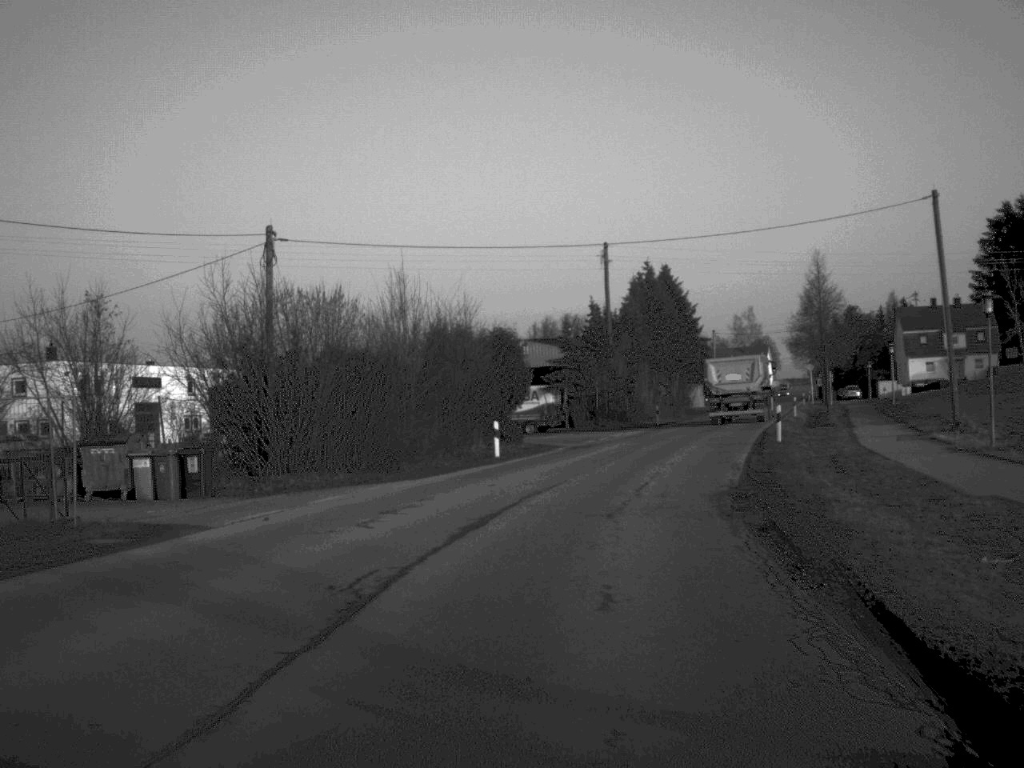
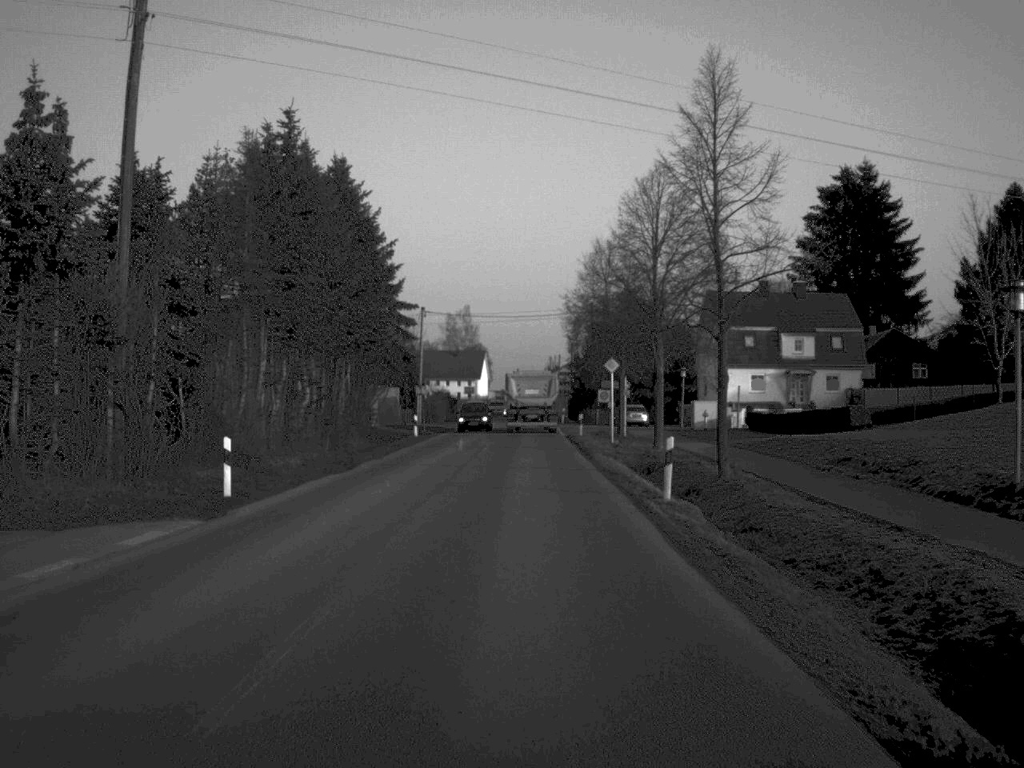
(+6.7, +45.9) m; +13°
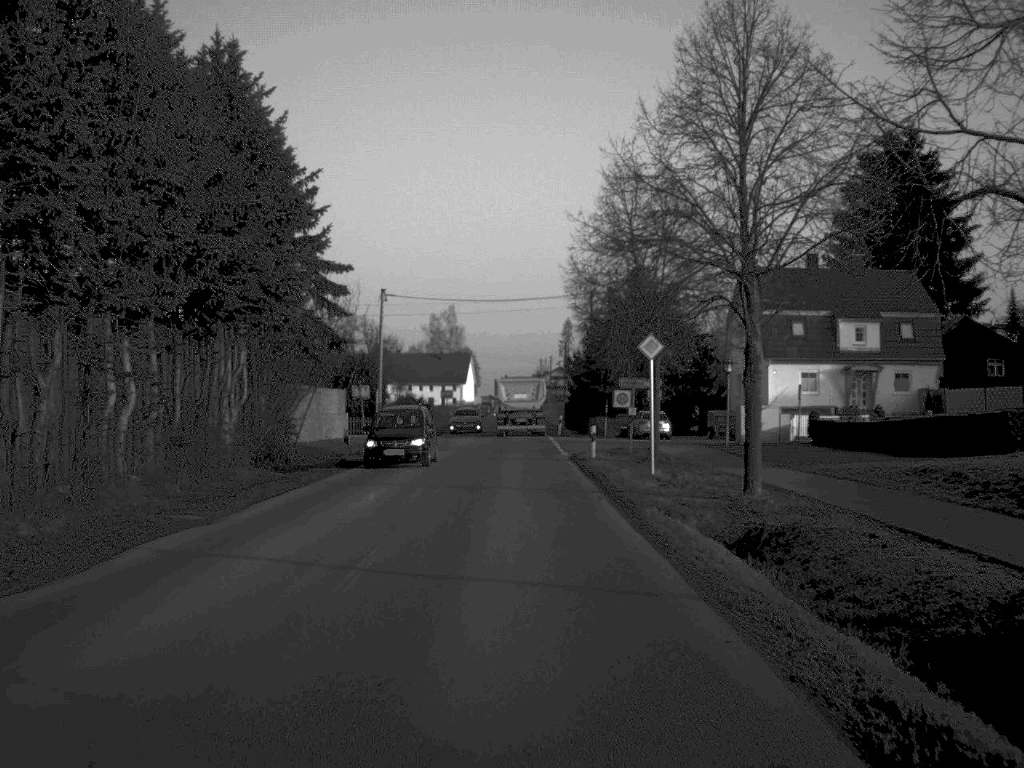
(+0.1, +18.3) m; 0°
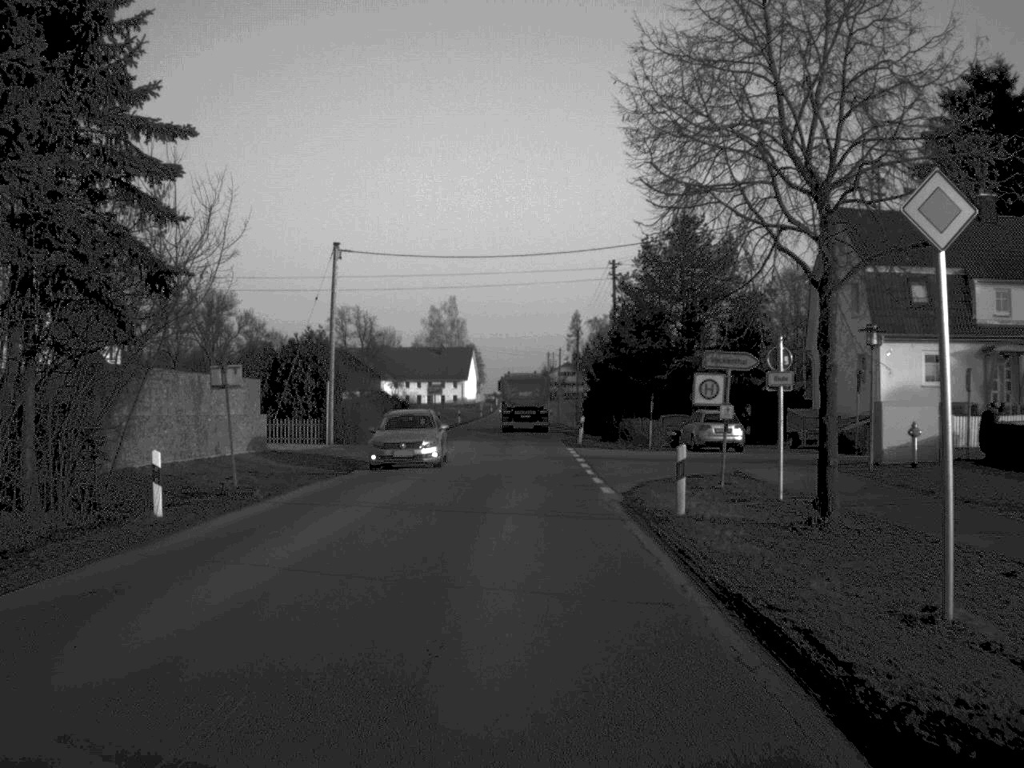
(-0.1, +19.7) m; 0°
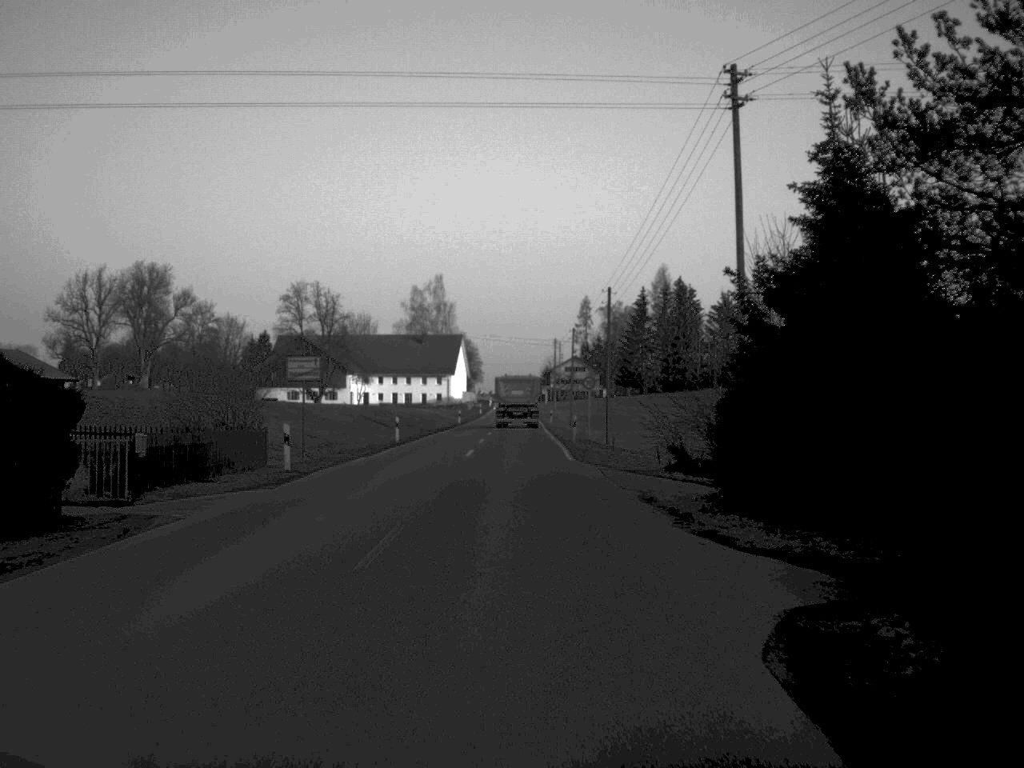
(+0.1, +47.9) m; 0°
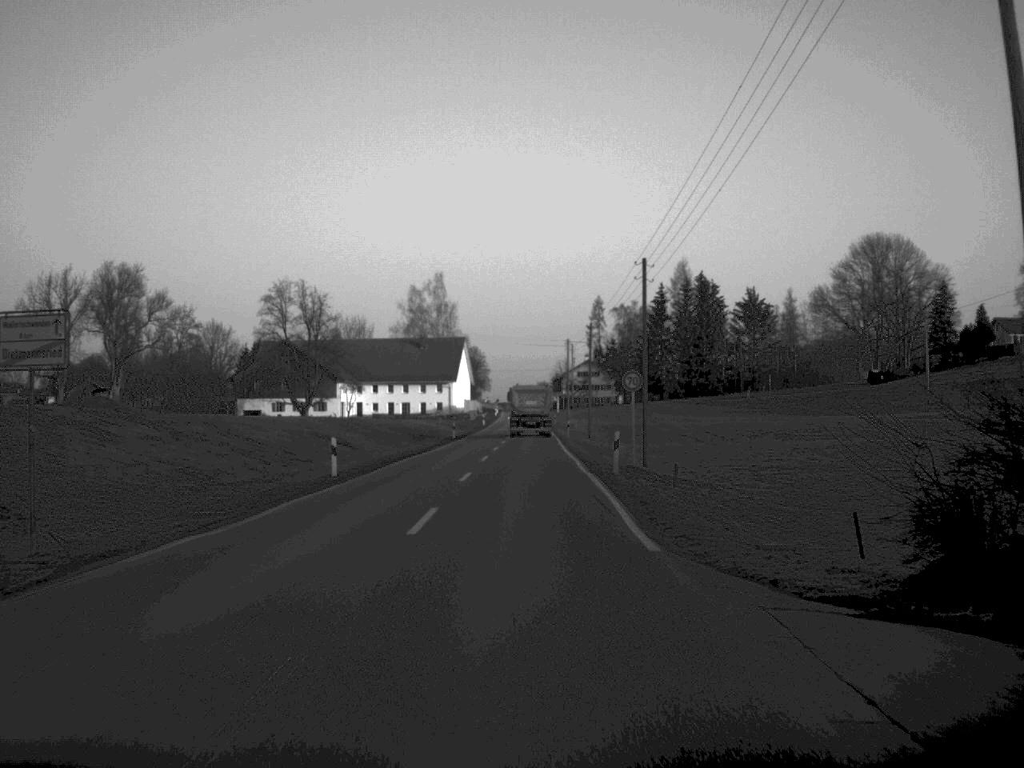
(-0.1, +19.4) m; 0°
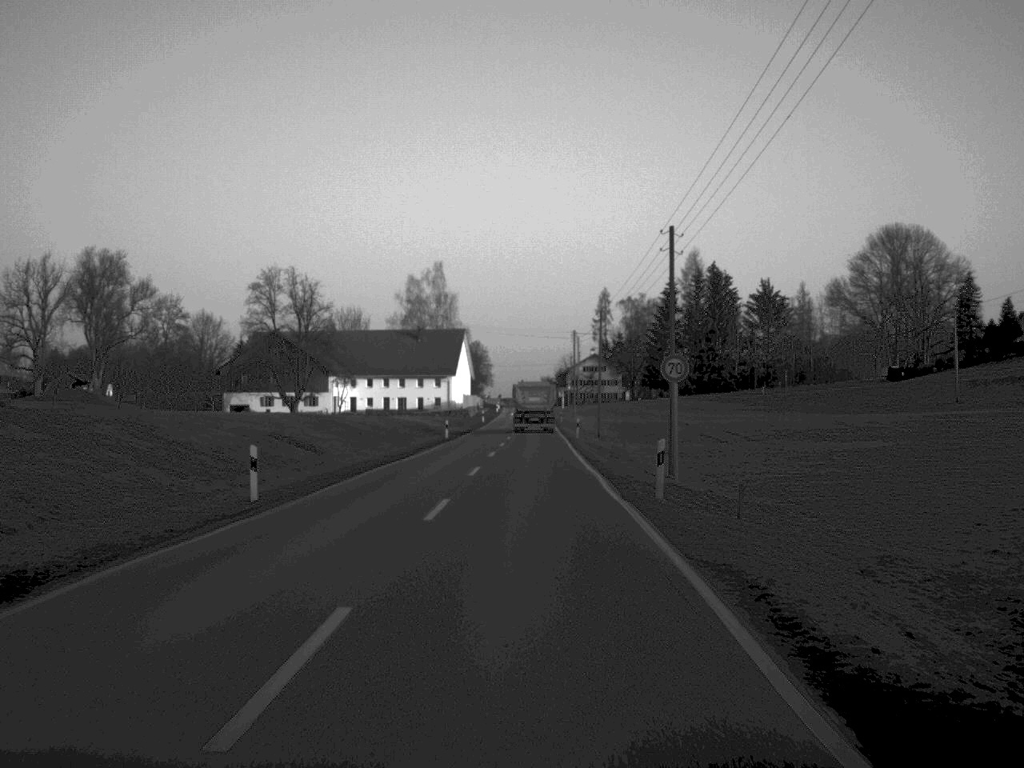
(0.0, +10.1) m; 0°
